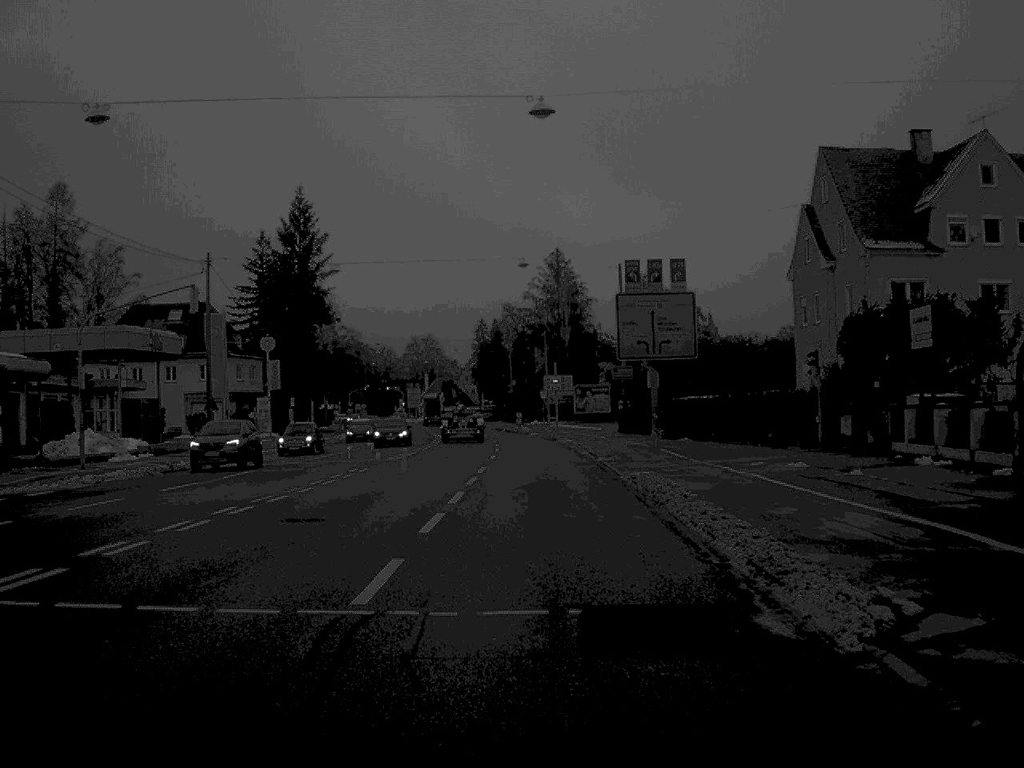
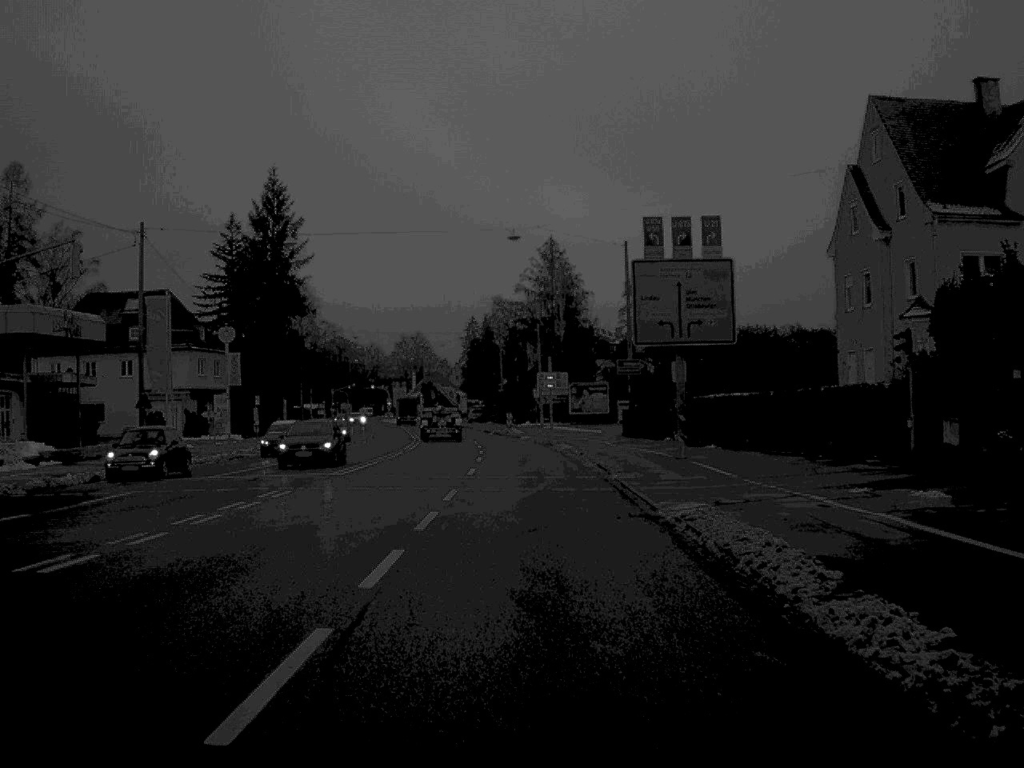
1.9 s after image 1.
(0.0, +10.7) m; 0°
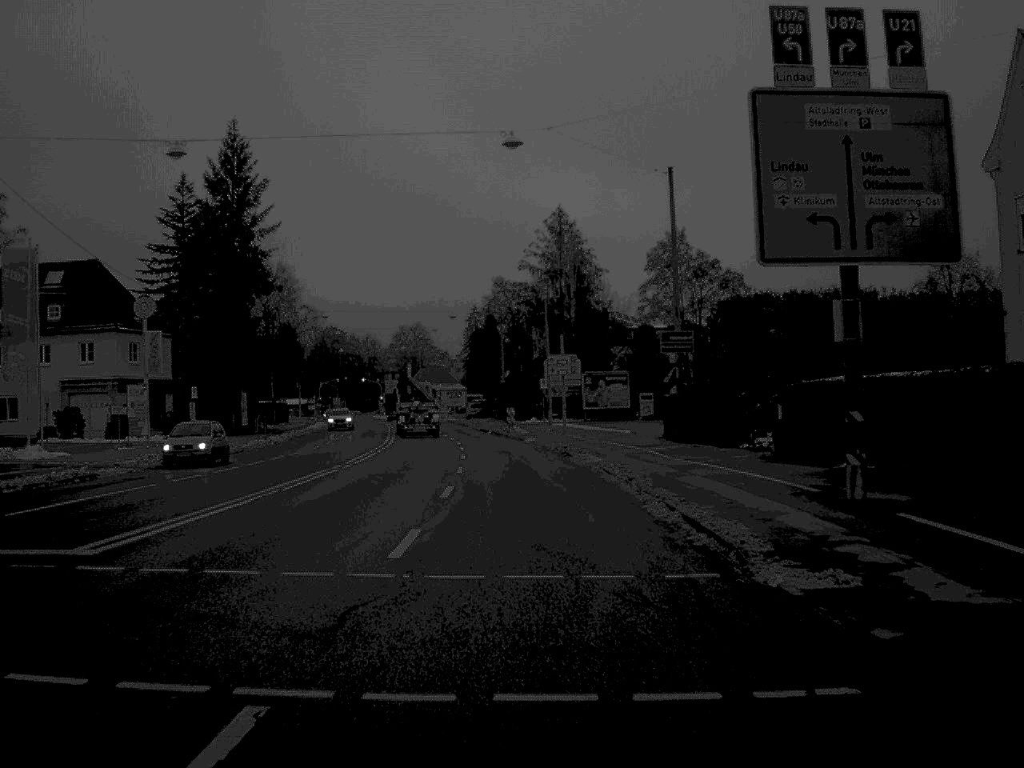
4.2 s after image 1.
(0.0, +19.5) m; 0°
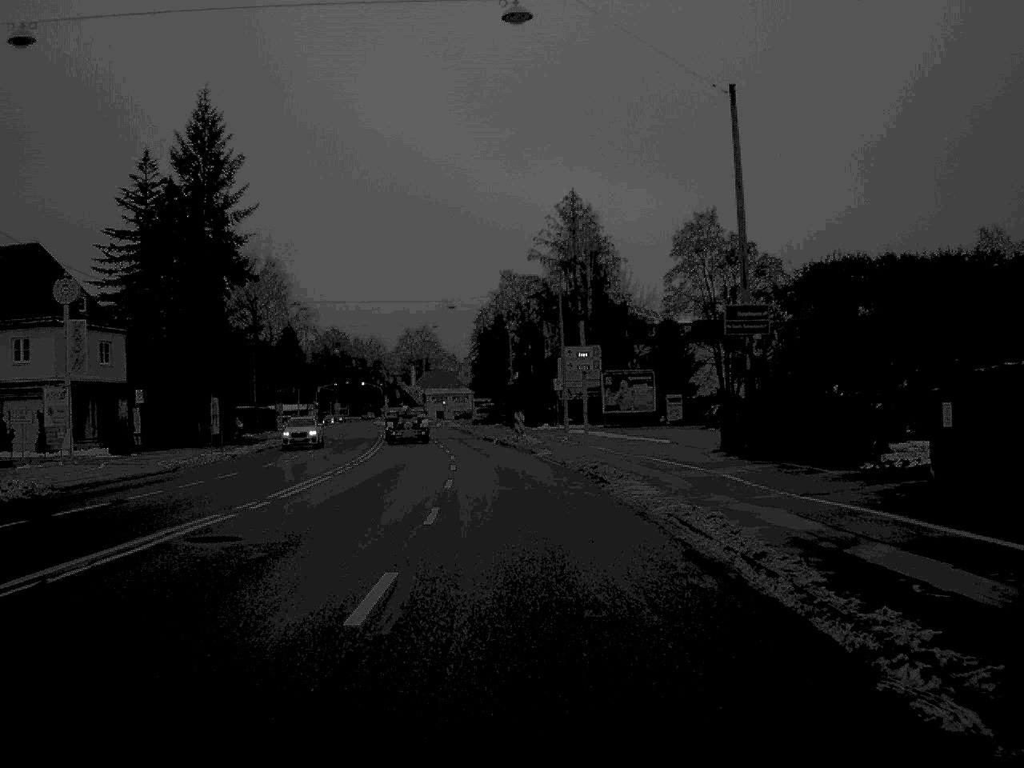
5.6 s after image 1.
(-0.1, +13.0) m; 0°
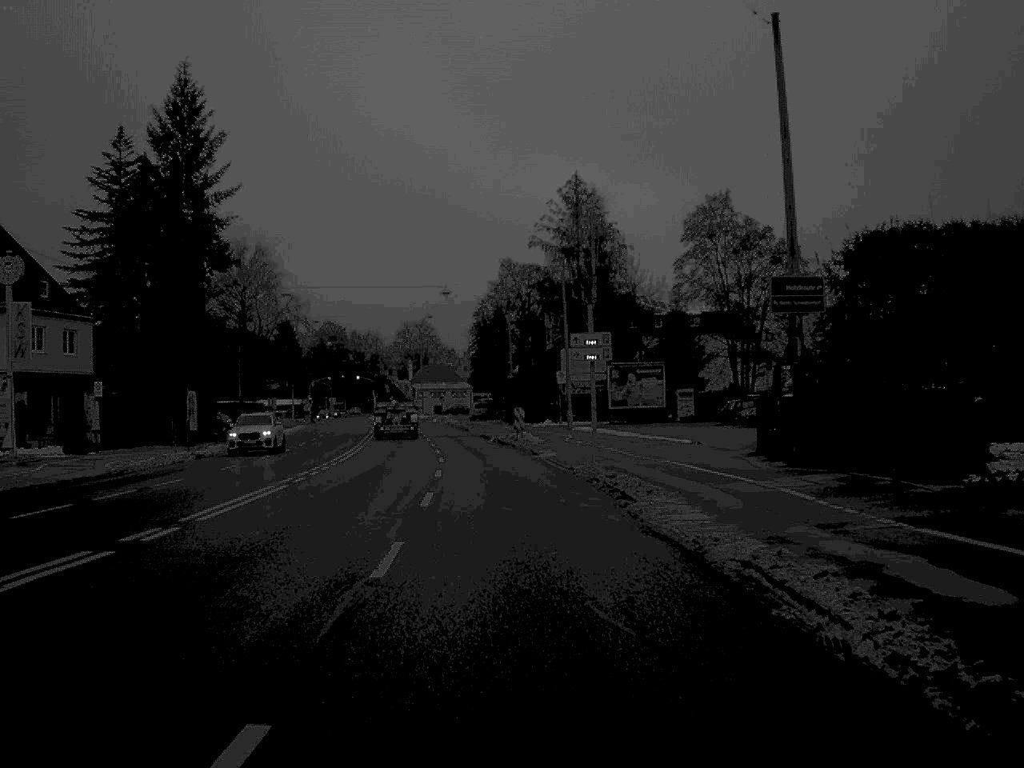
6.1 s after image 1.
(0.0, +6.3) m; 0°
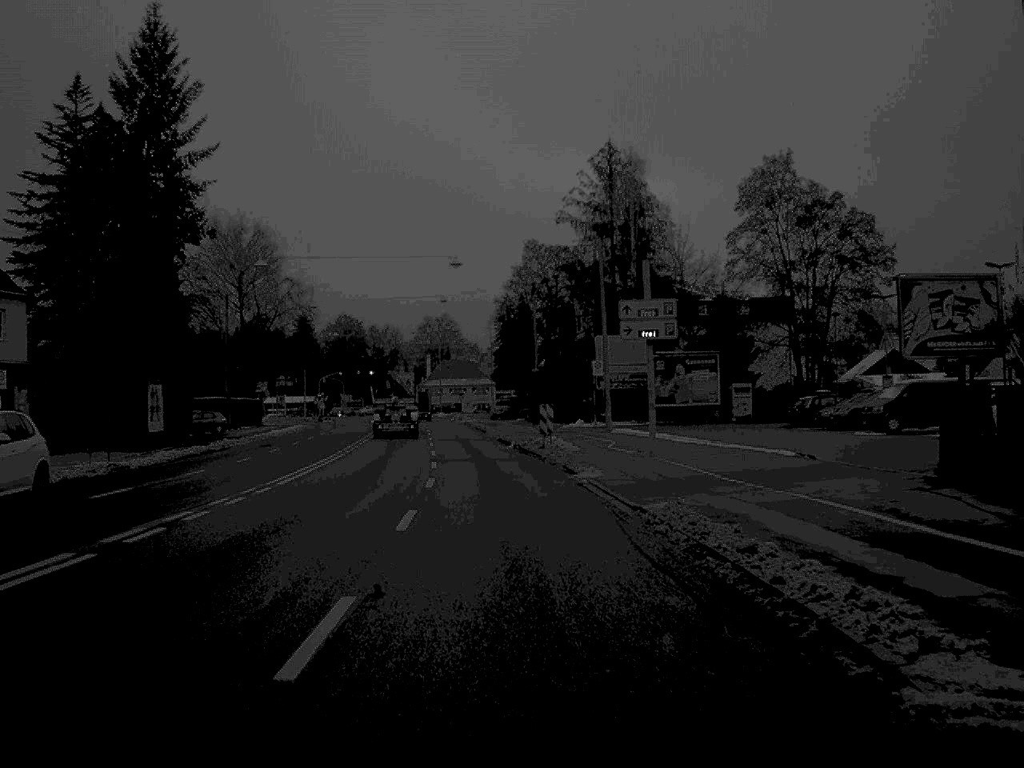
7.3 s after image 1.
(-0.1, +13.6) m; -1°
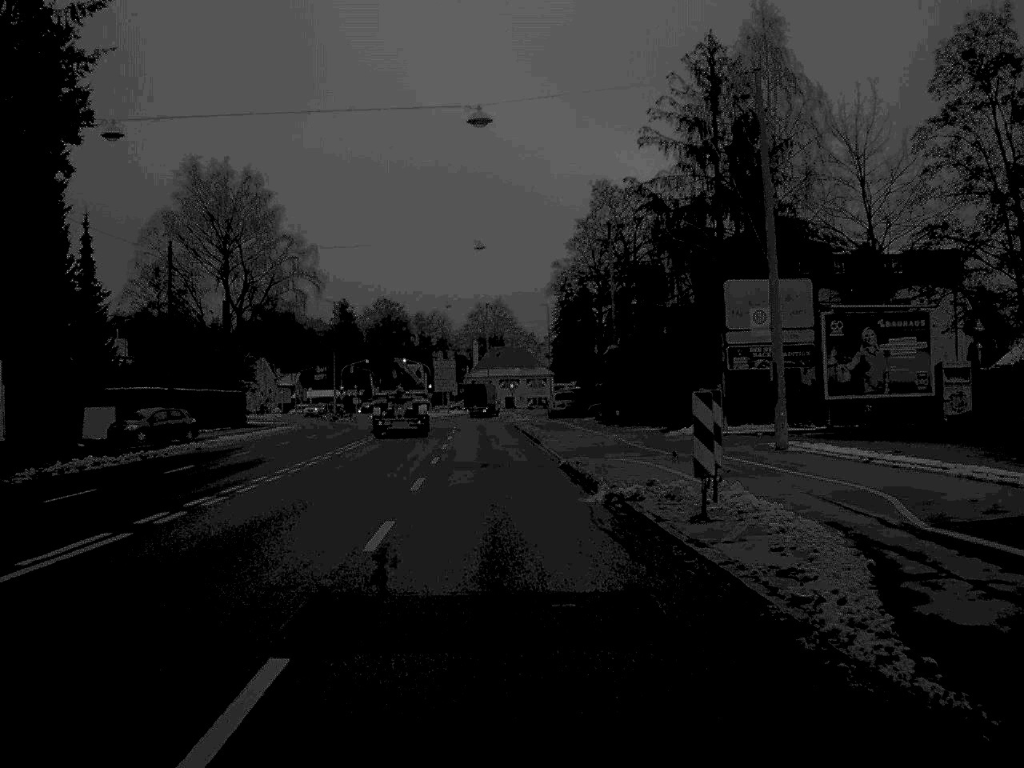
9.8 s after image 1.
(-0.7, +29.4) m; -3°
